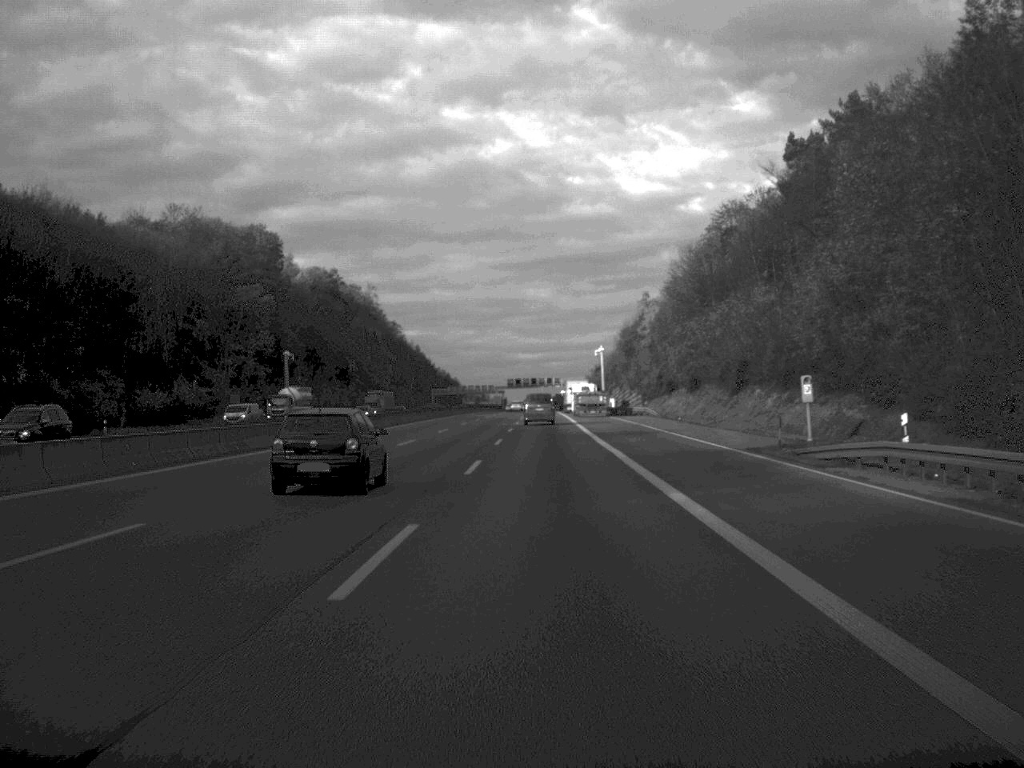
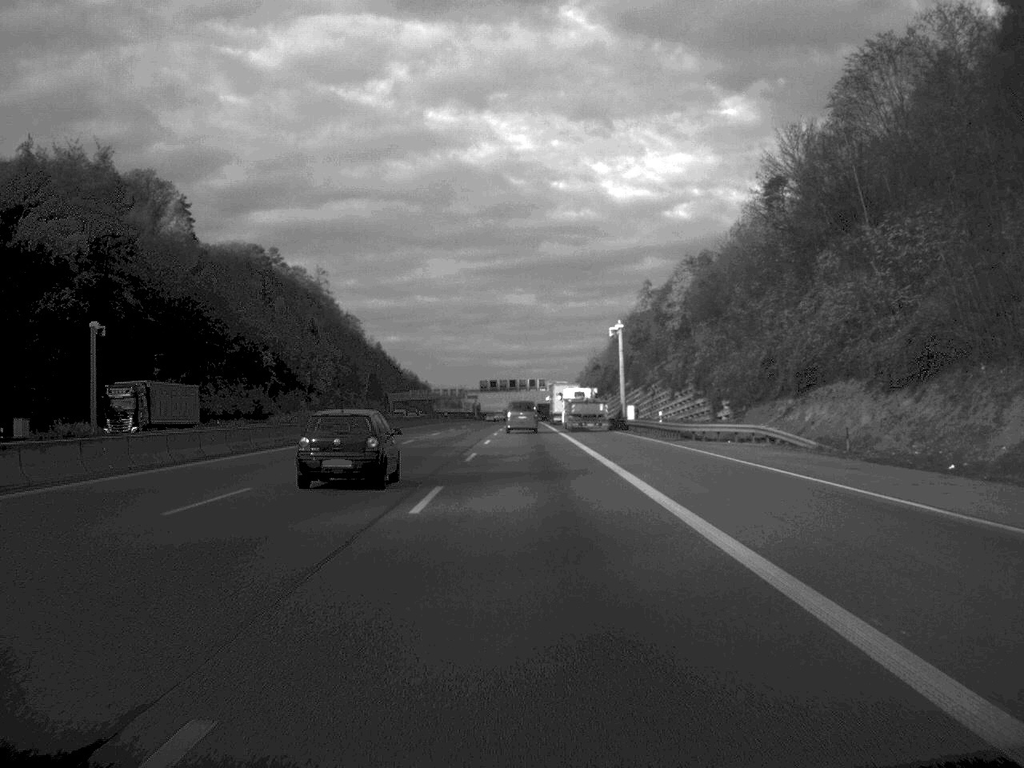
(+0.7, +64.2) m; +1°
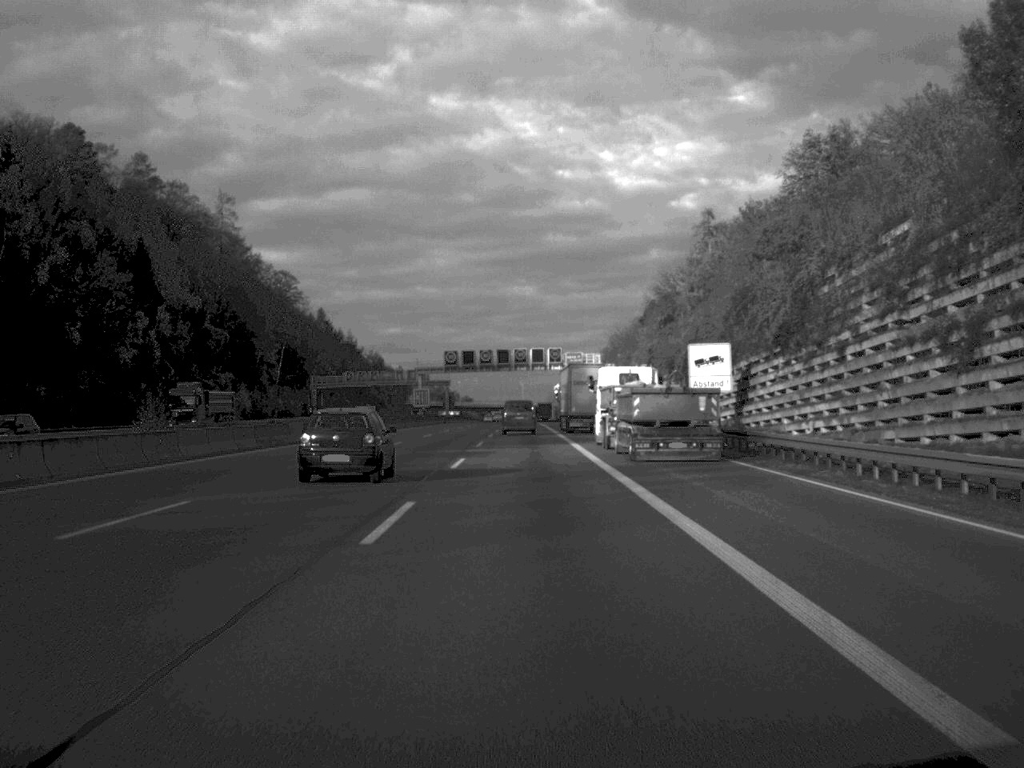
(-0.2, +109.6) m; 0°
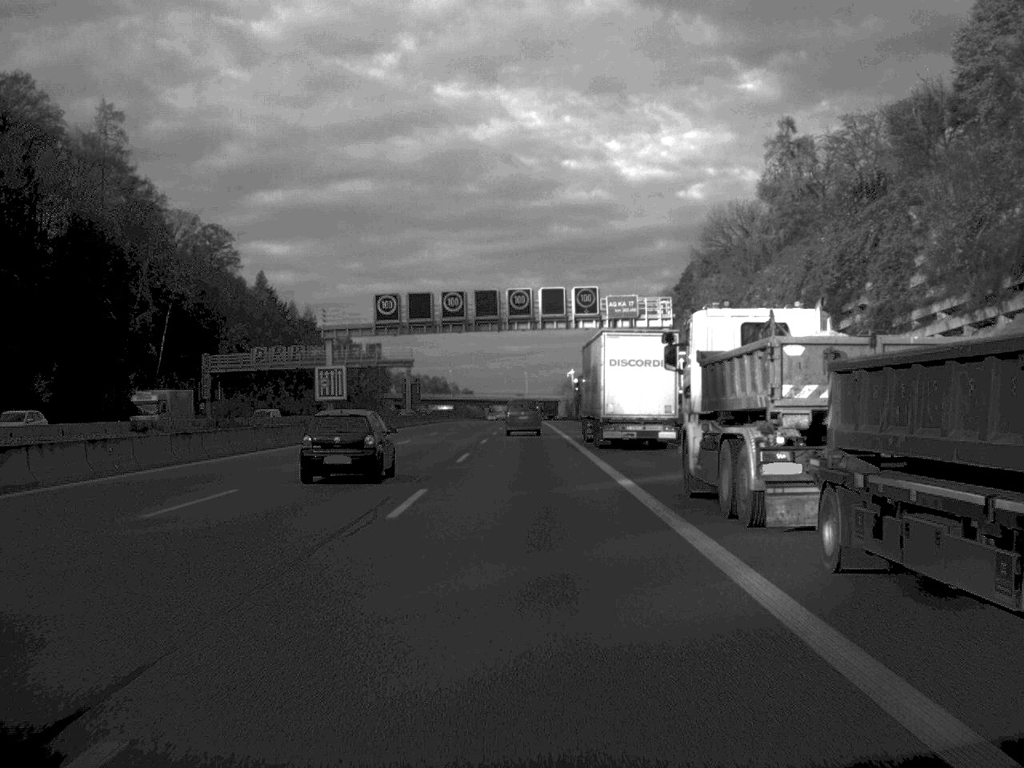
(-0.1, +67.8) m; 0°
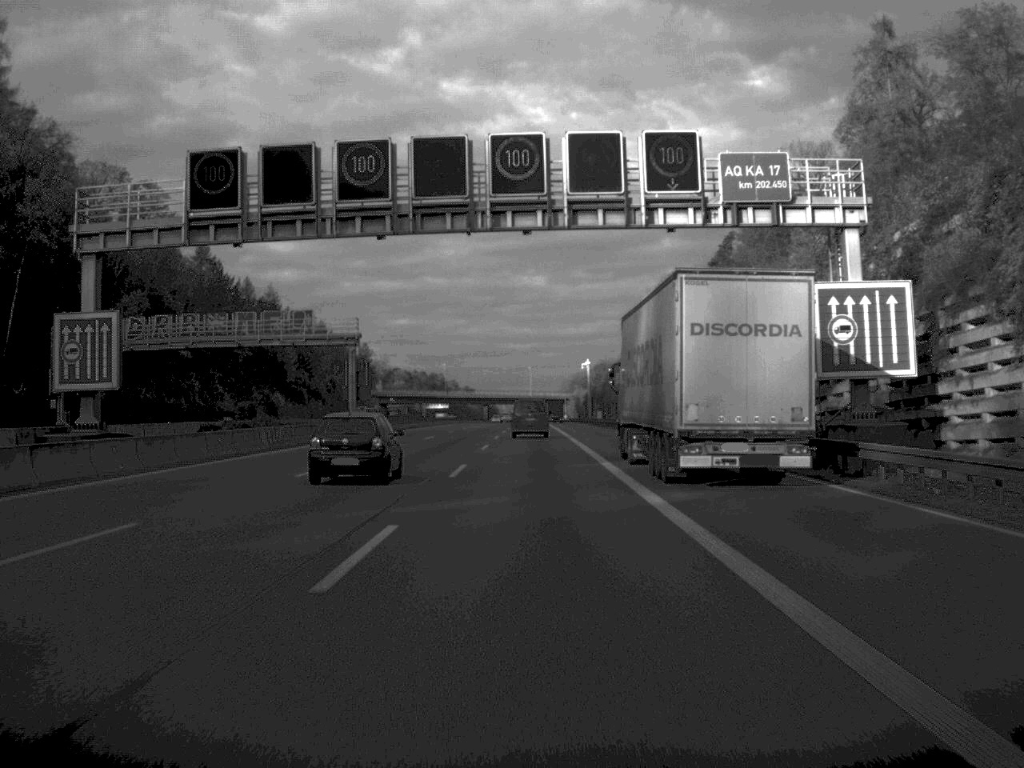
(-0.1, +41.7) m; 0°
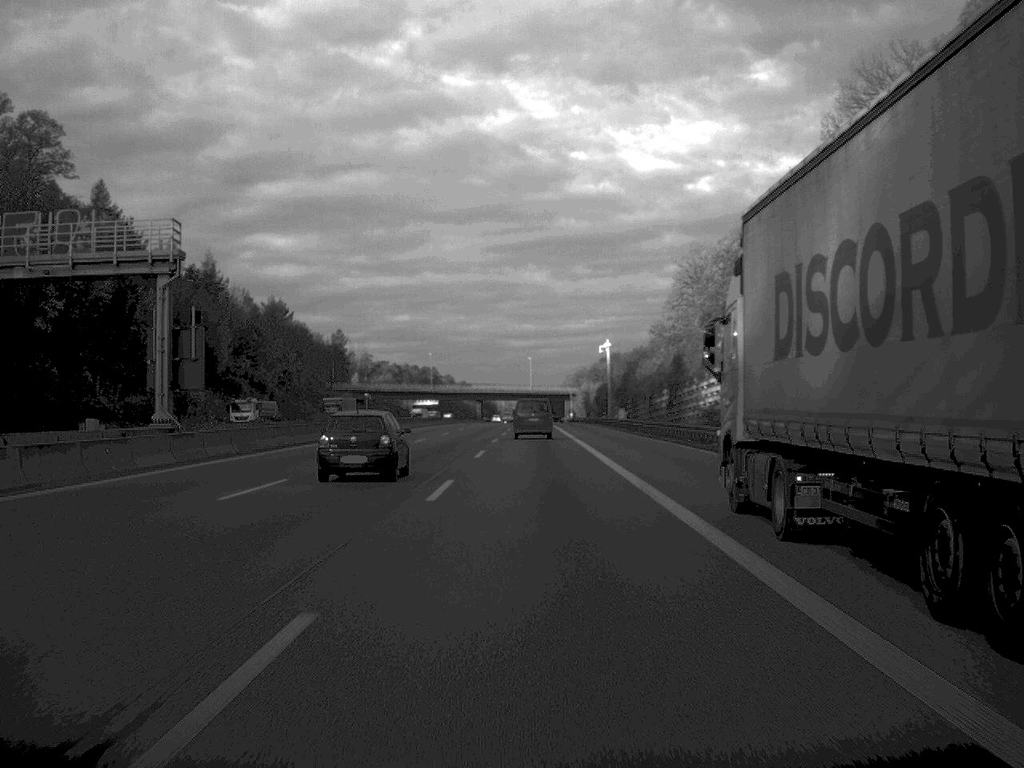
(0.0, +43.6) m; 0°
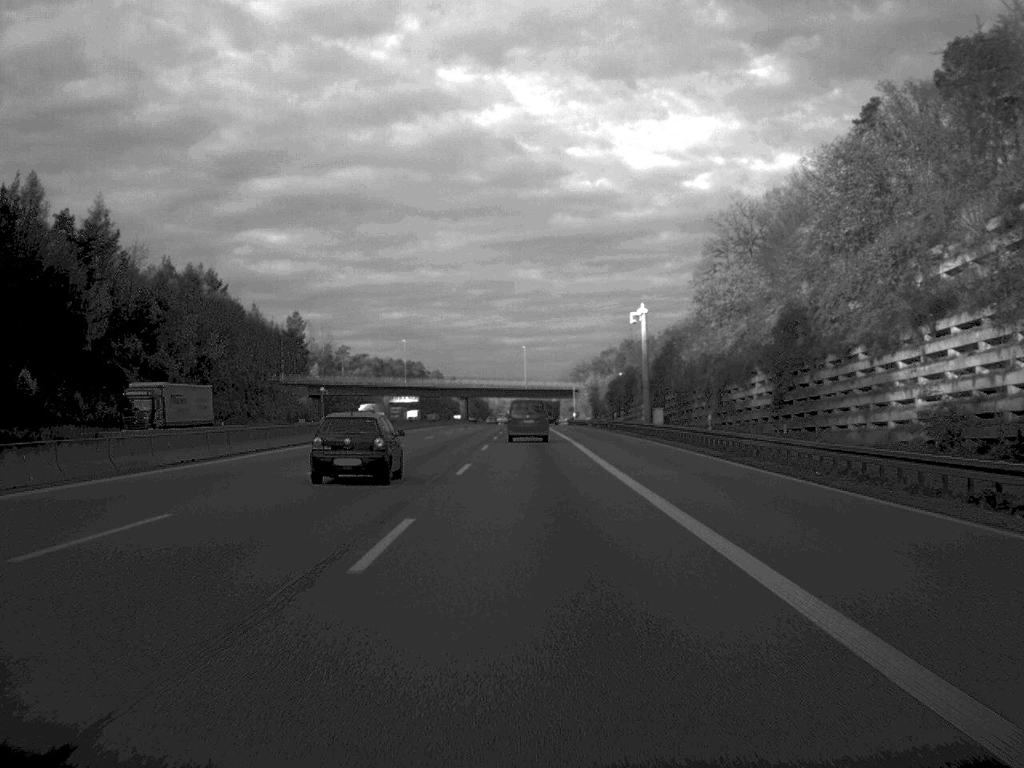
(+0.1, +44.6) m; 0°
